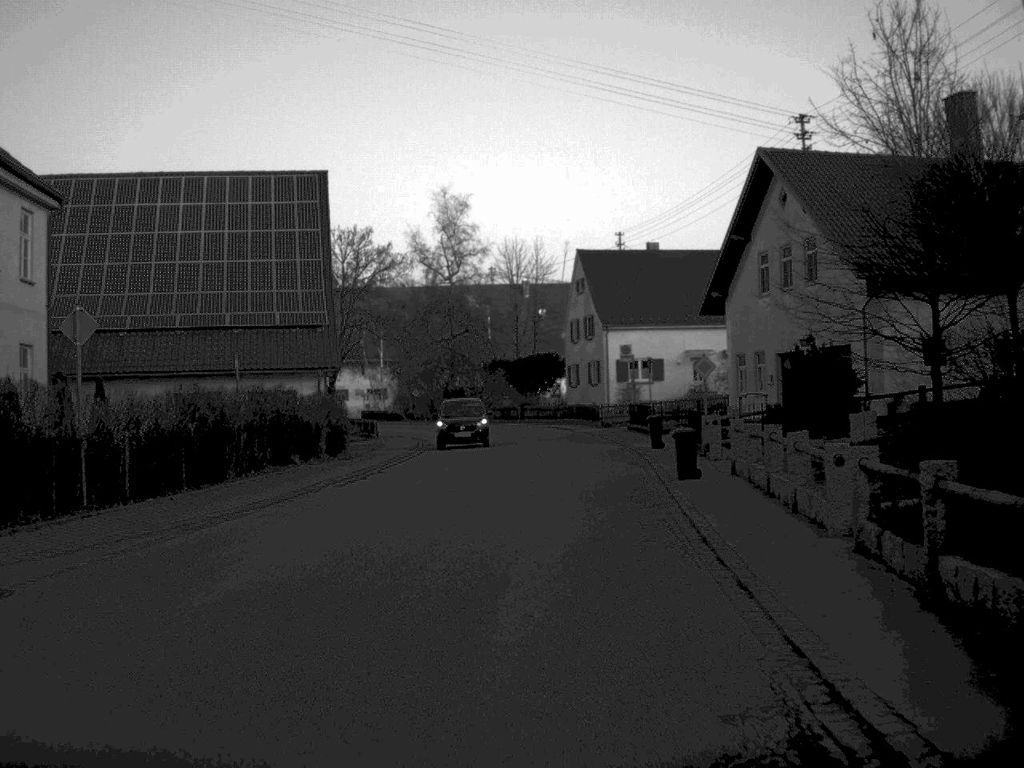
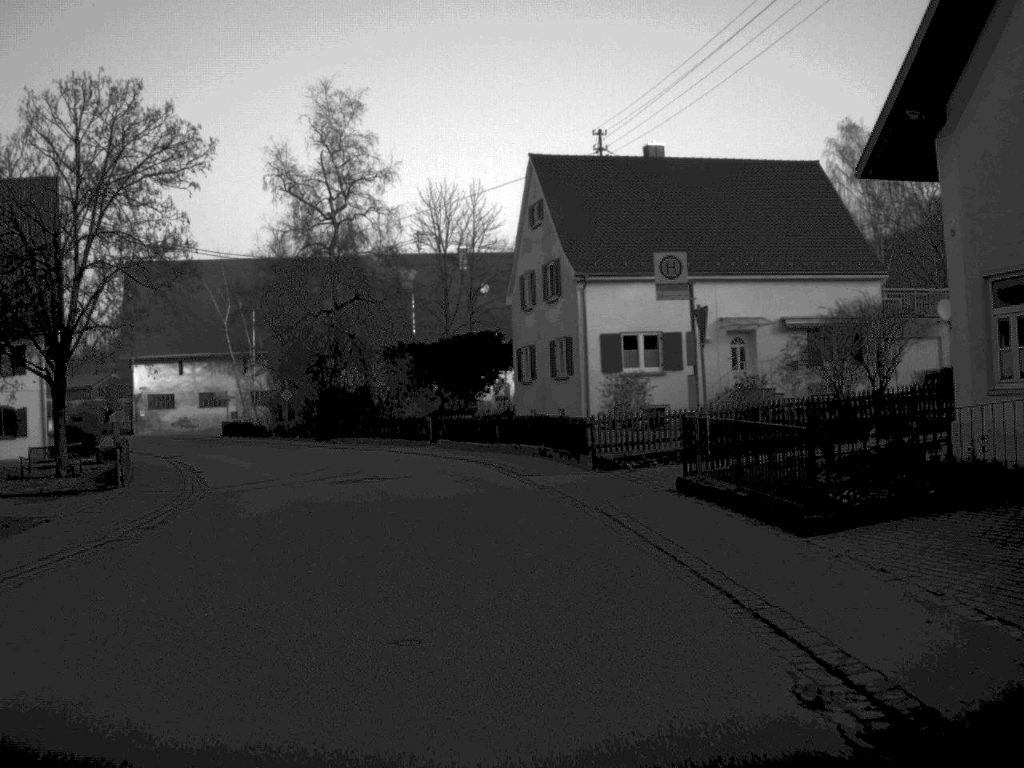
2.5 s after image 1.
(+1.0, +31.0) m; +2°
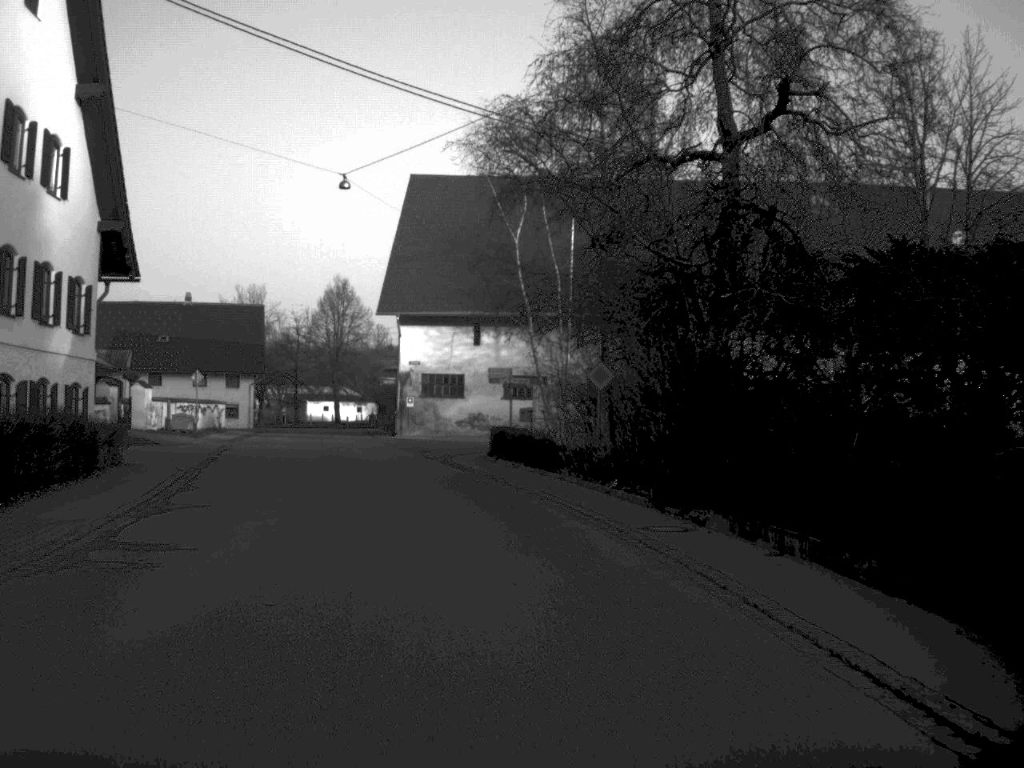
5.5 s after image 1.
(-4.5, +34.7) m; -18°
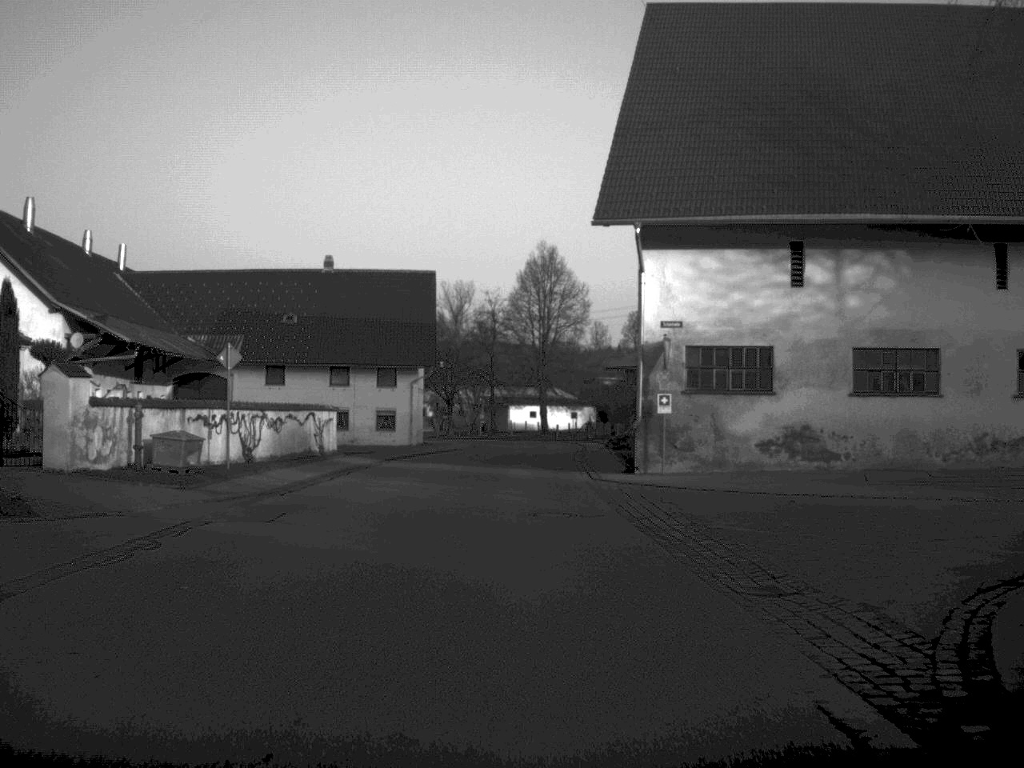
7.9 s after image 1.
(-3.1, +29.3) m; -9°
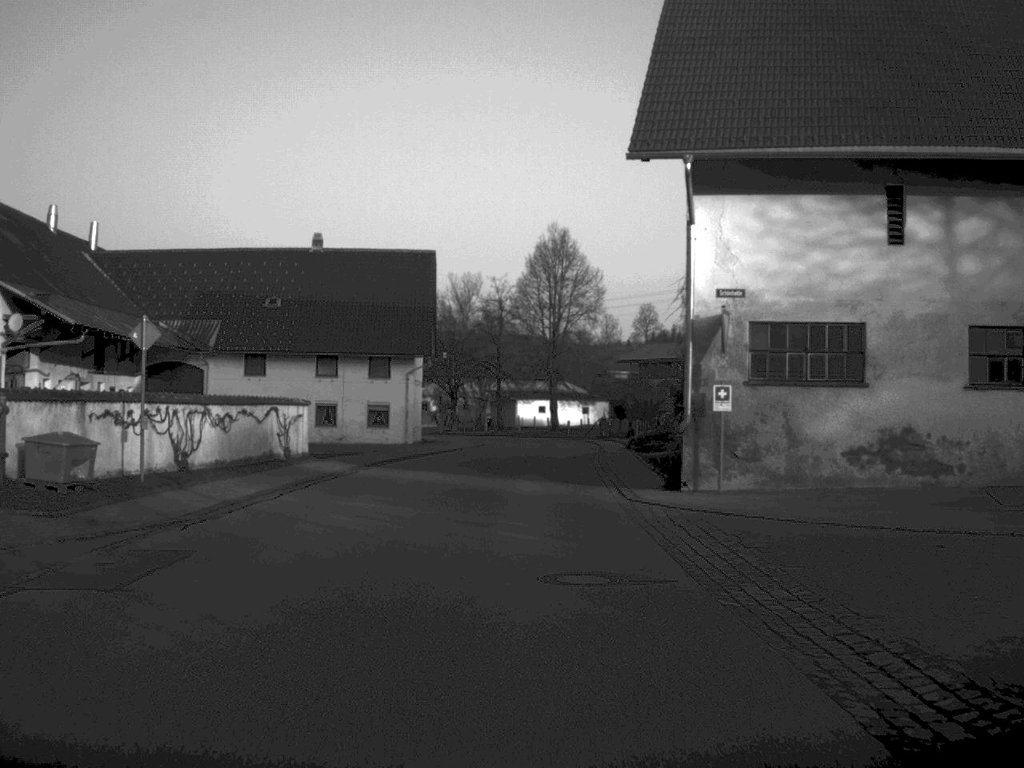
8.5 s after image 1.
(0.0, +7.1) m; 0°
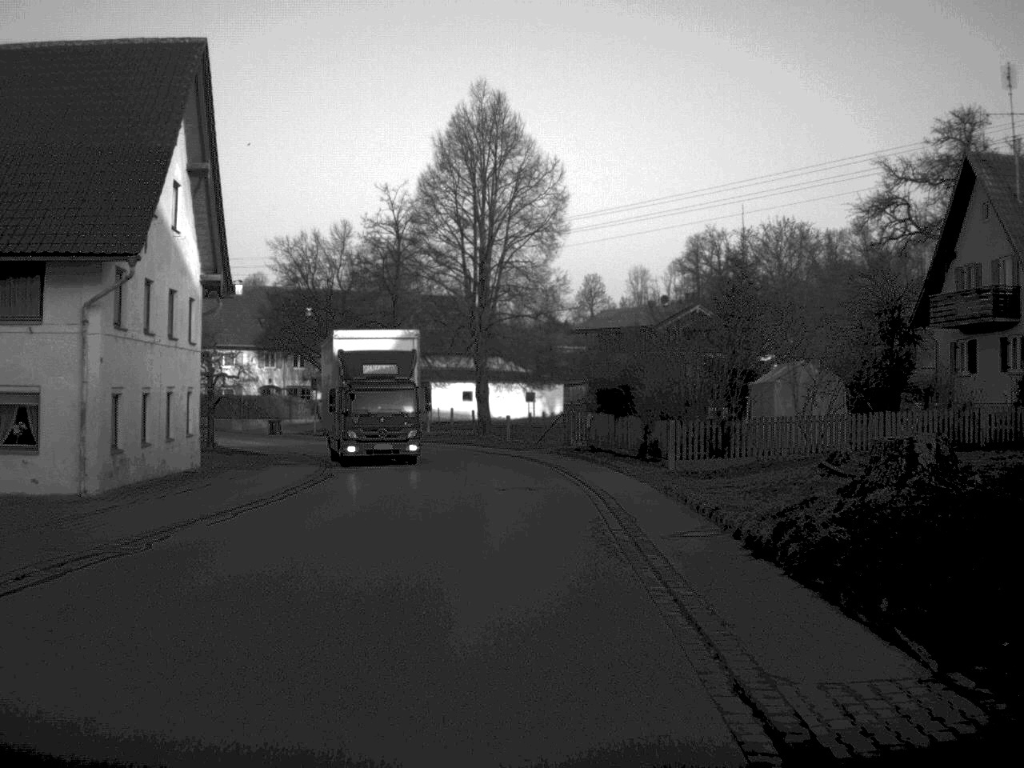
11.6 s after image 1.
(+1.0, +37.5) m; +3°
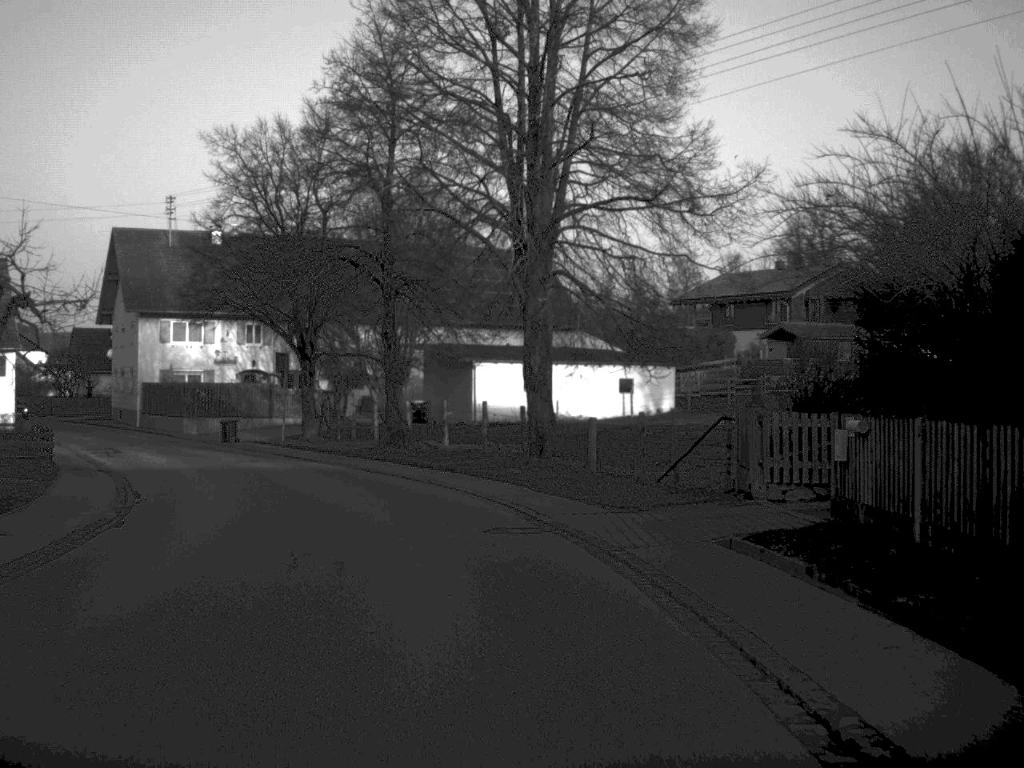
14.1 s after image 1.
(-0.3, +28.4) m; -4°
